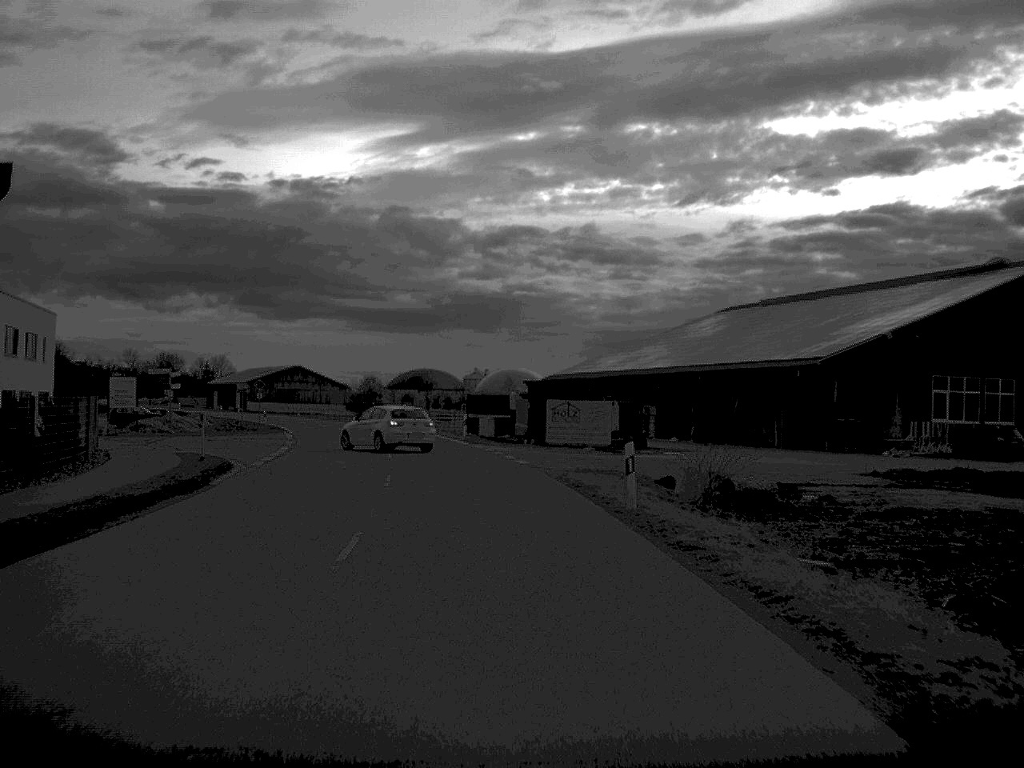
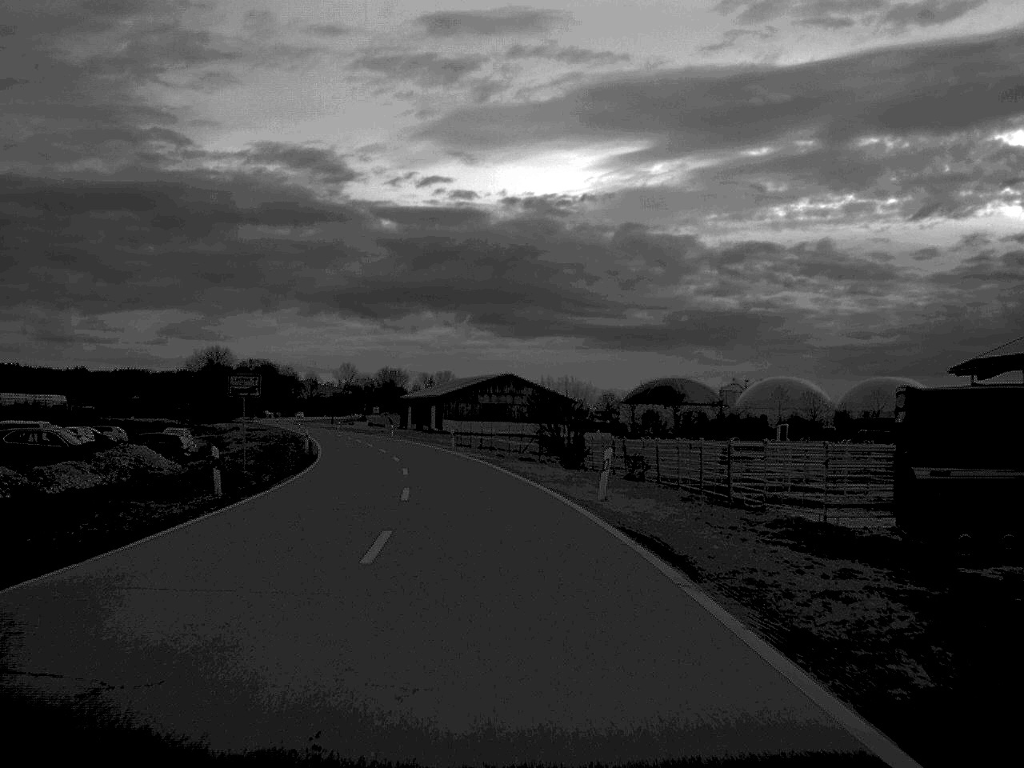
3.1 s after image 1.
(-5.5, +58.0) m; -11°
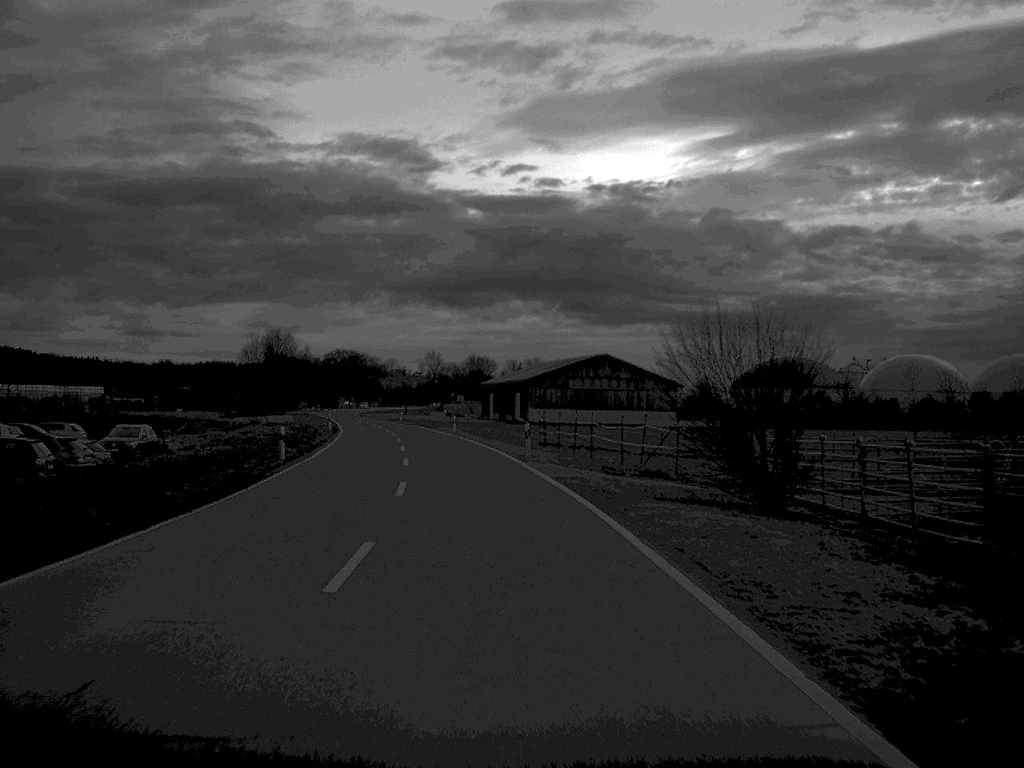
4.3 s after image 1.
(-1.0, +27.1) m; -4°
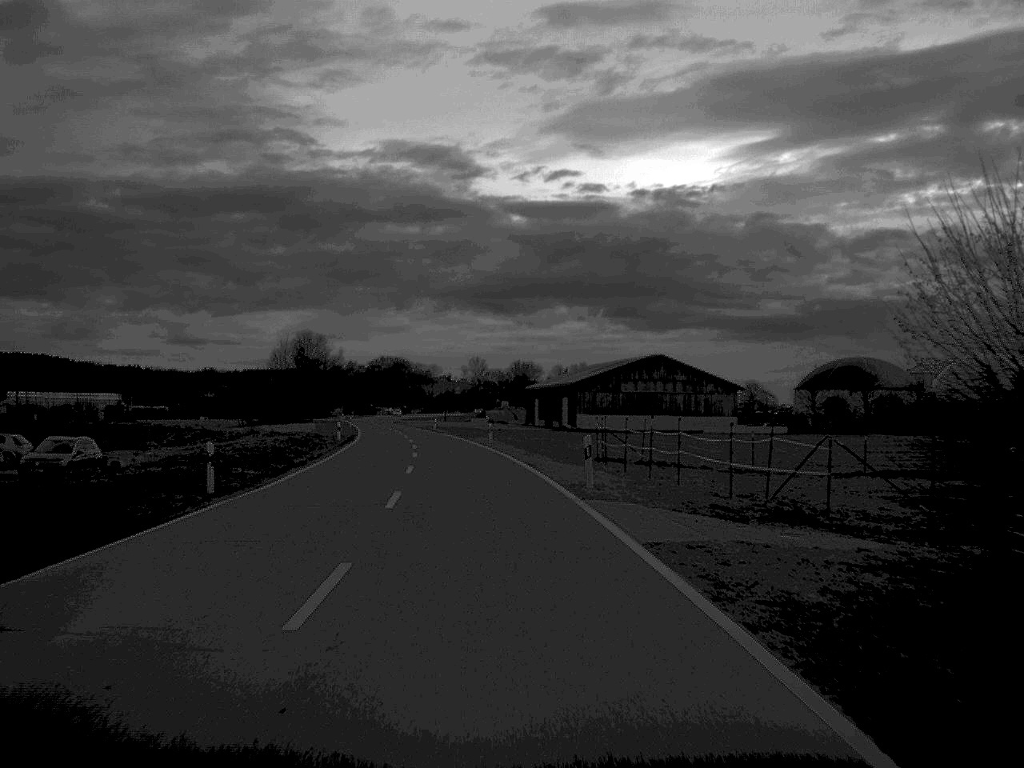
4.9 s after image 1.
(-0.2, +14.1) m; -2°
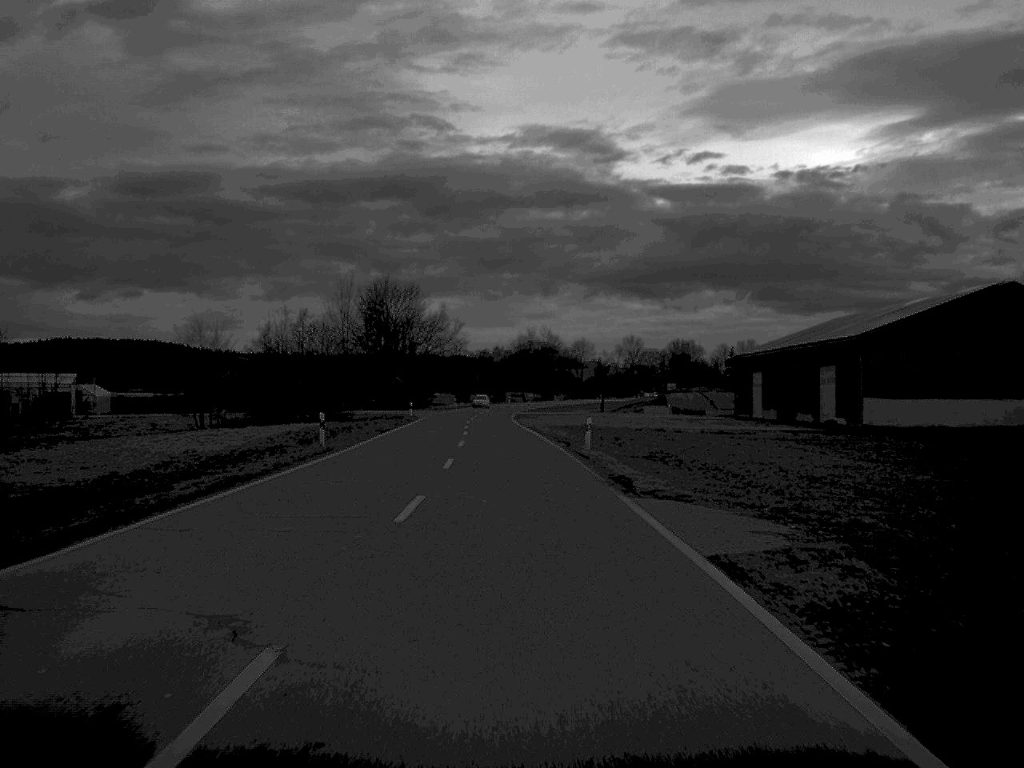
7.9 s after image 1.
(-5.5, +78.0) m; -7°
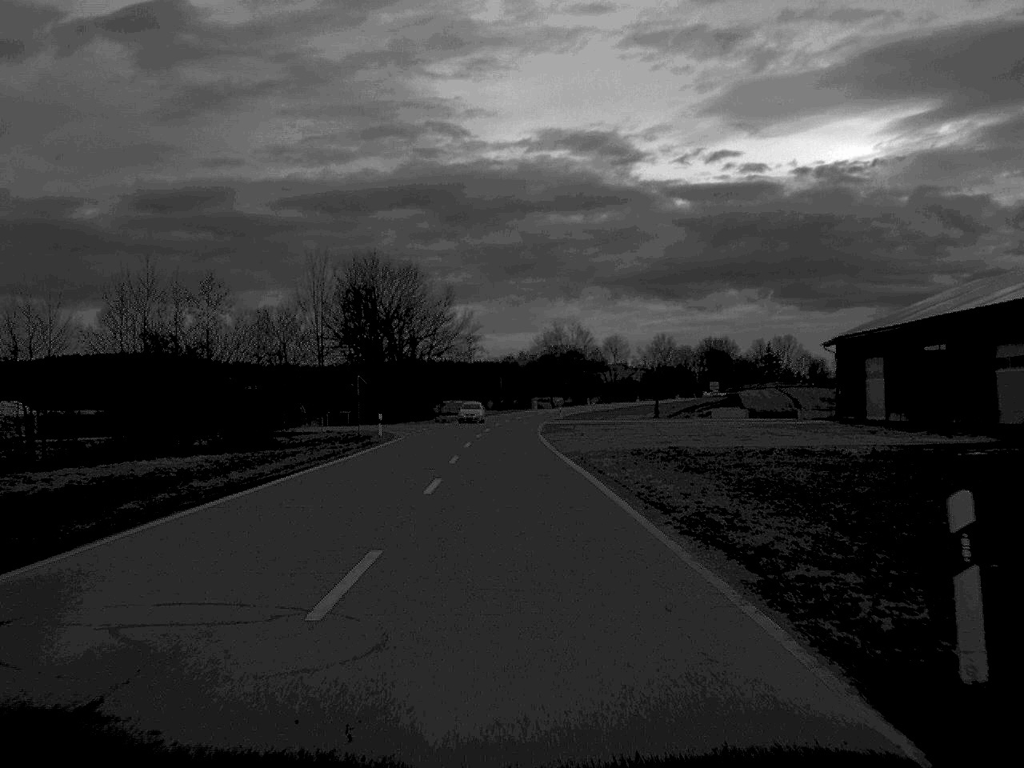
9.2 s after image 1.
(-0.3, +31.4) m; -1°
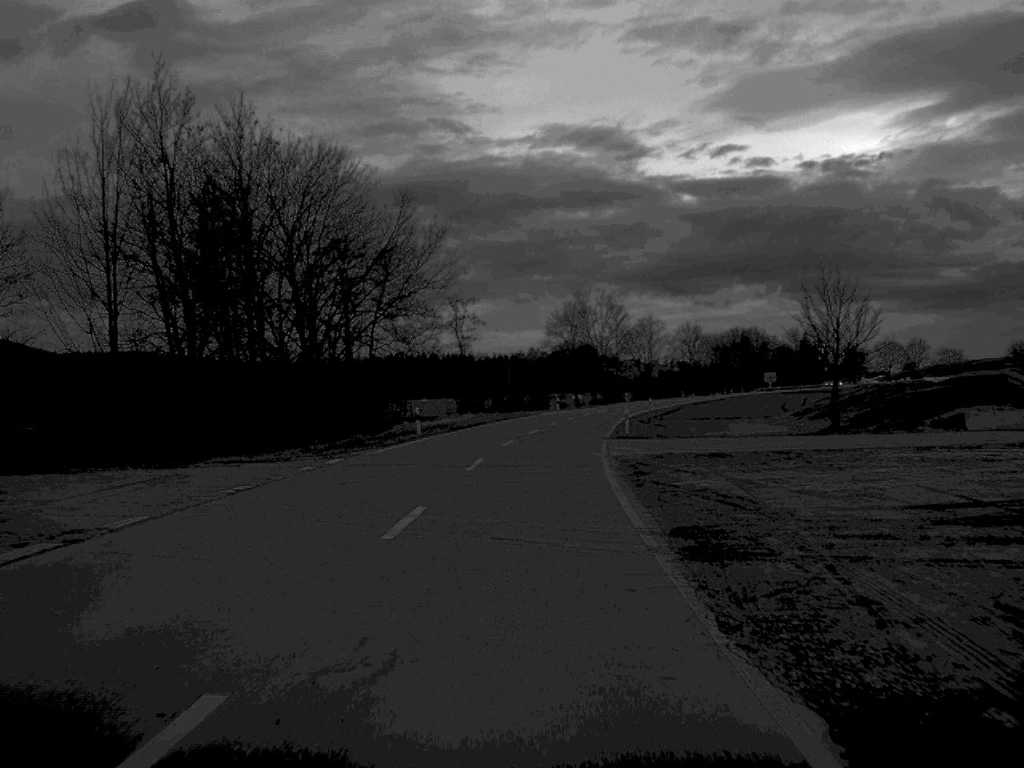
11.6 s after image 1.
(-0.5, +56.0) m; 0°
